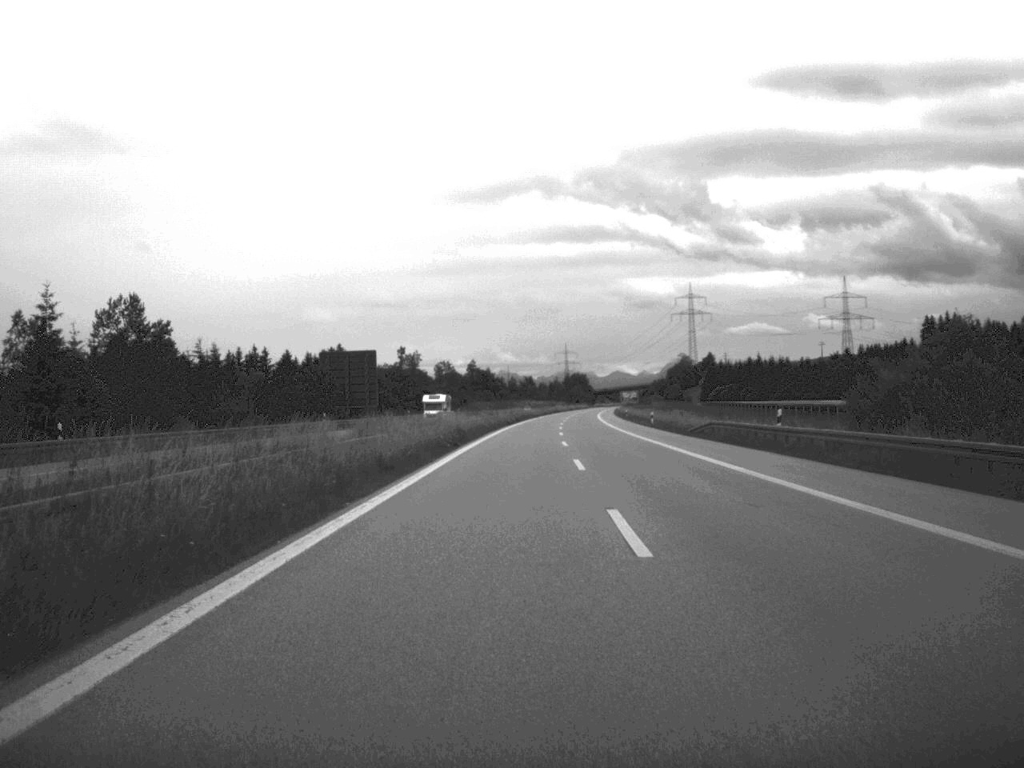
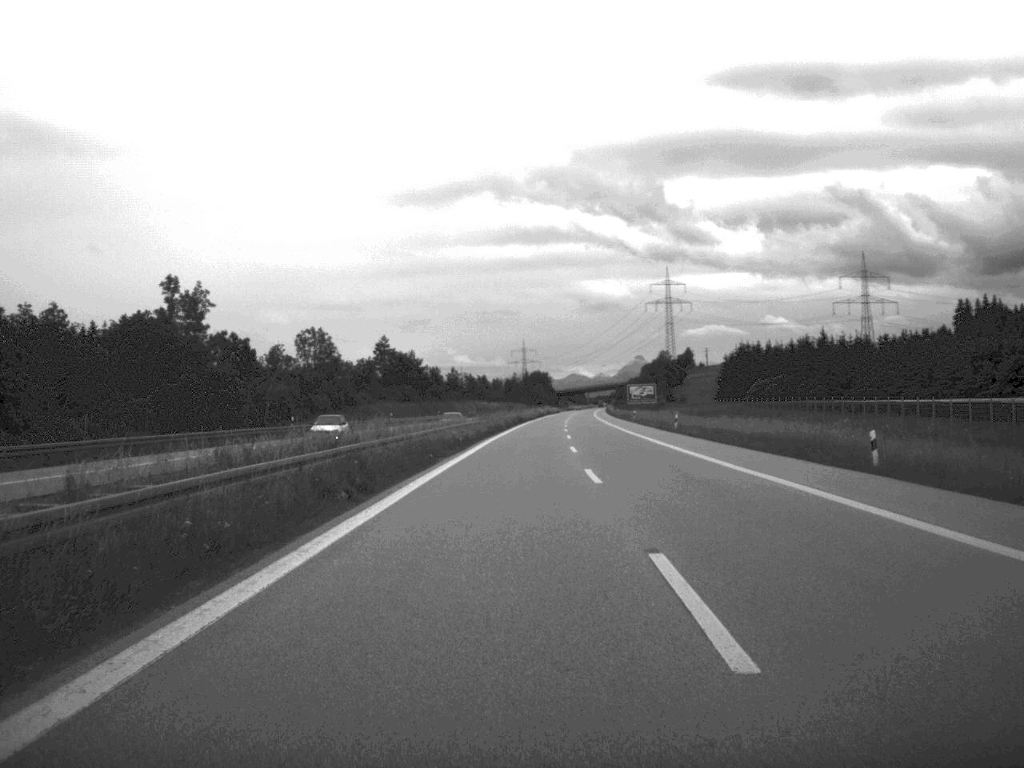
(+1.9, +111.7) m; +2°
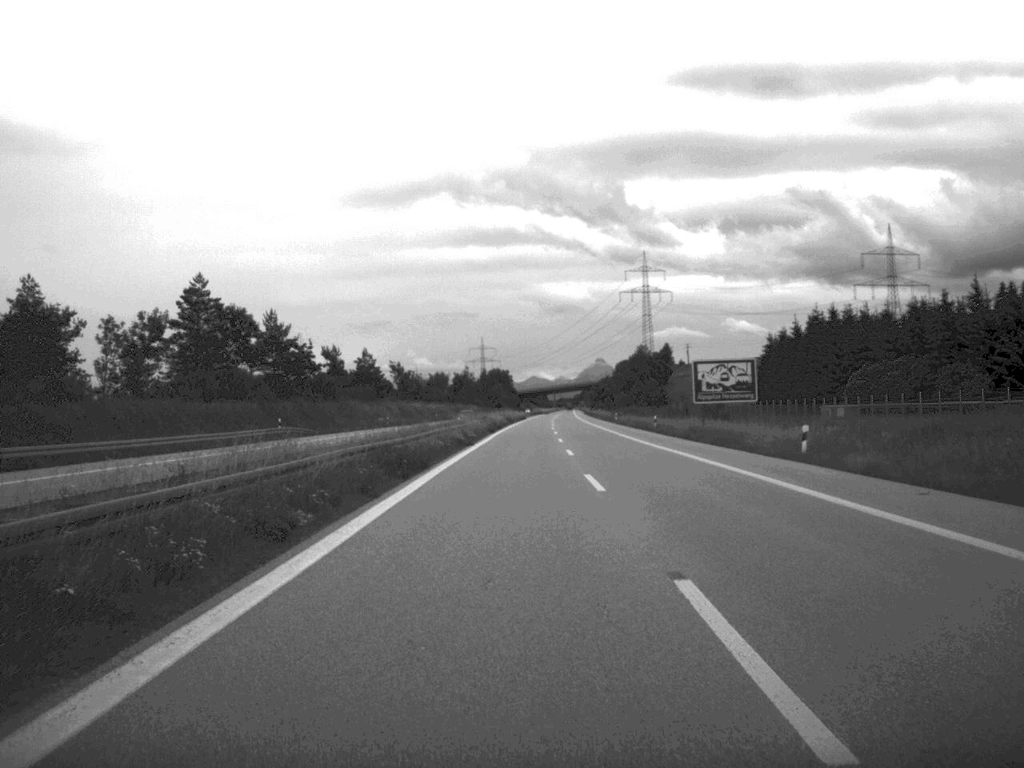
(+1.4, +90.6) m; +2°
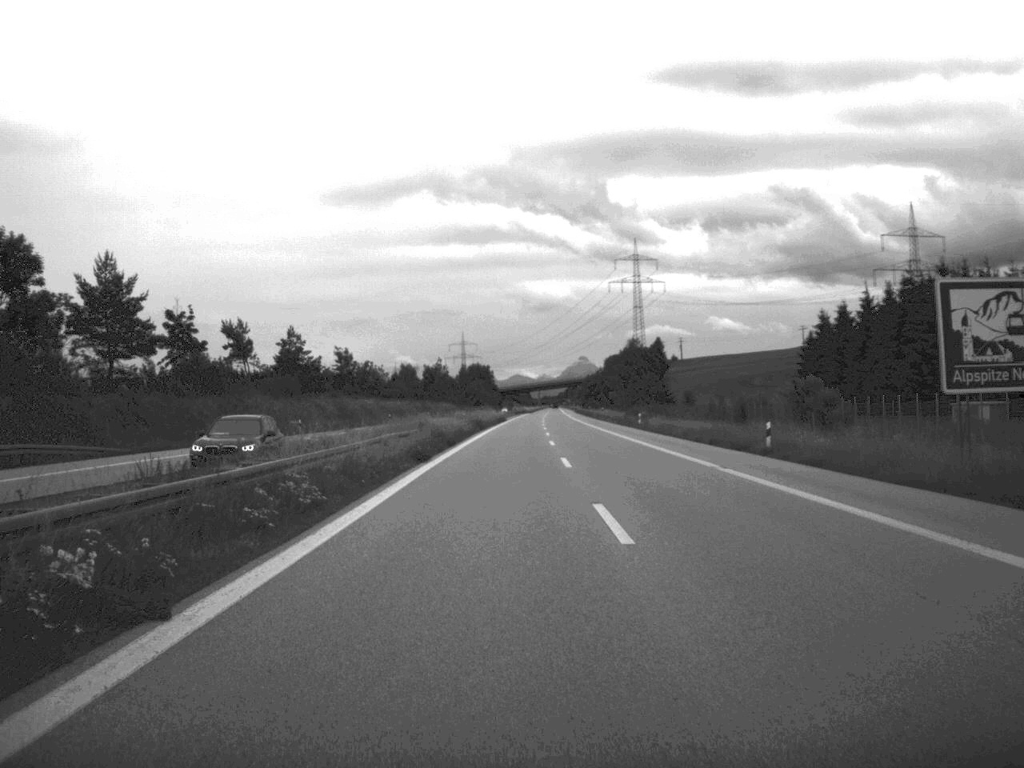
(+0.3, +44.4) m; +1°
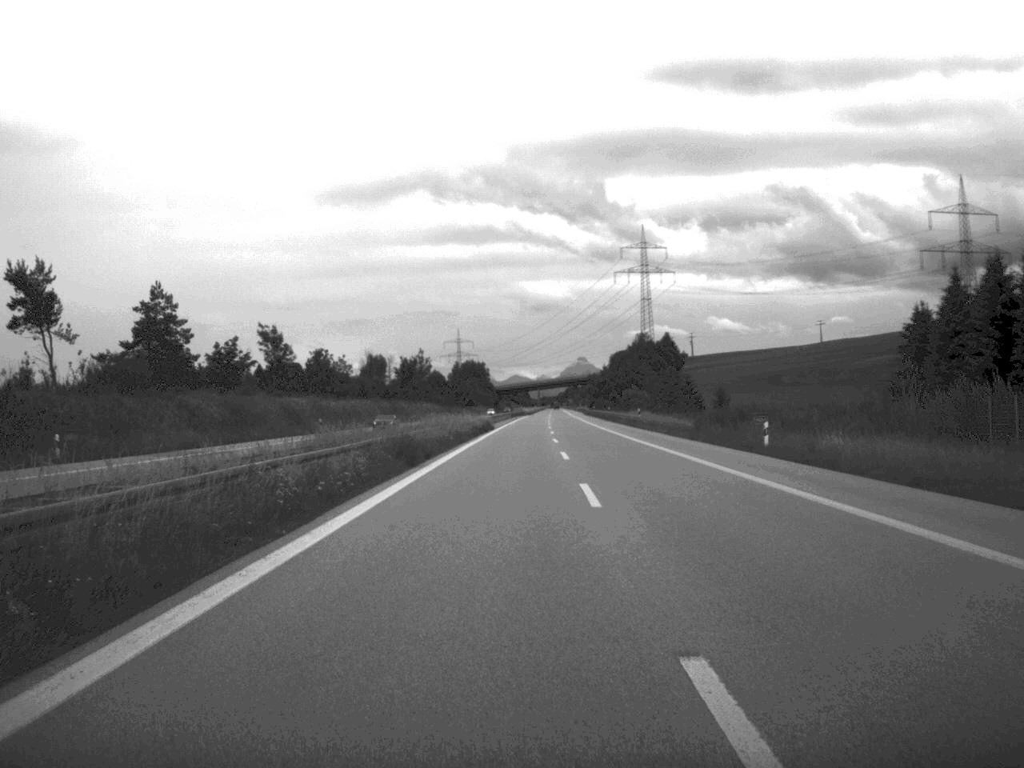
(0.0, +48.2) m; 0°
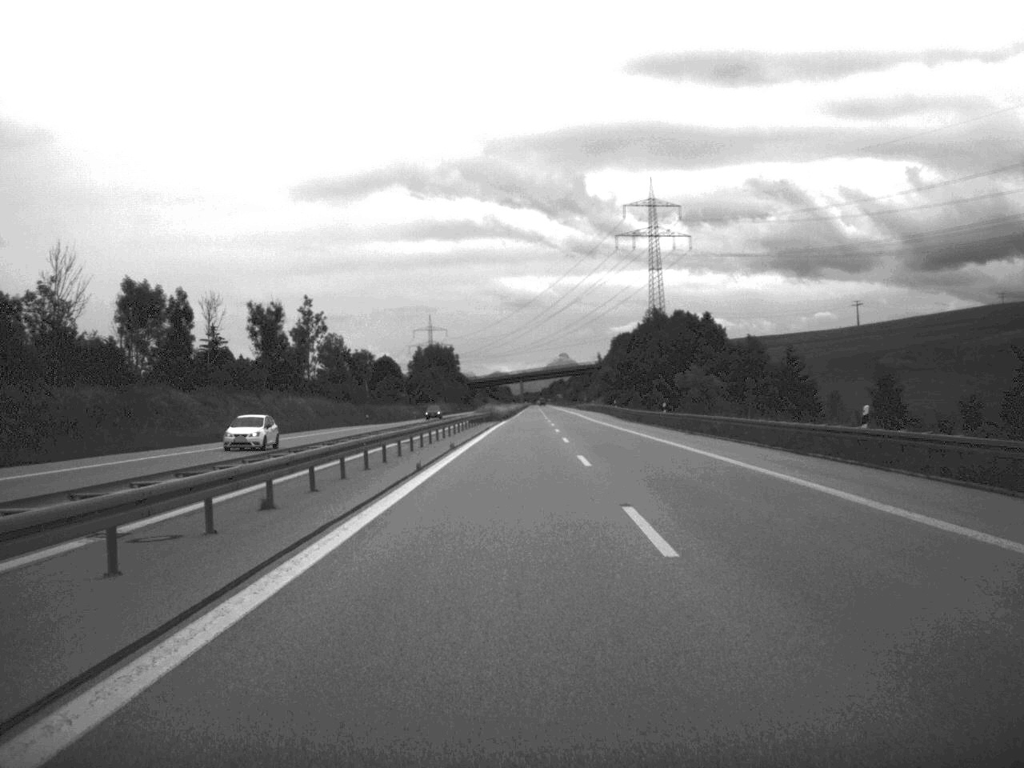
(+0.6, +113.2) m; +1°
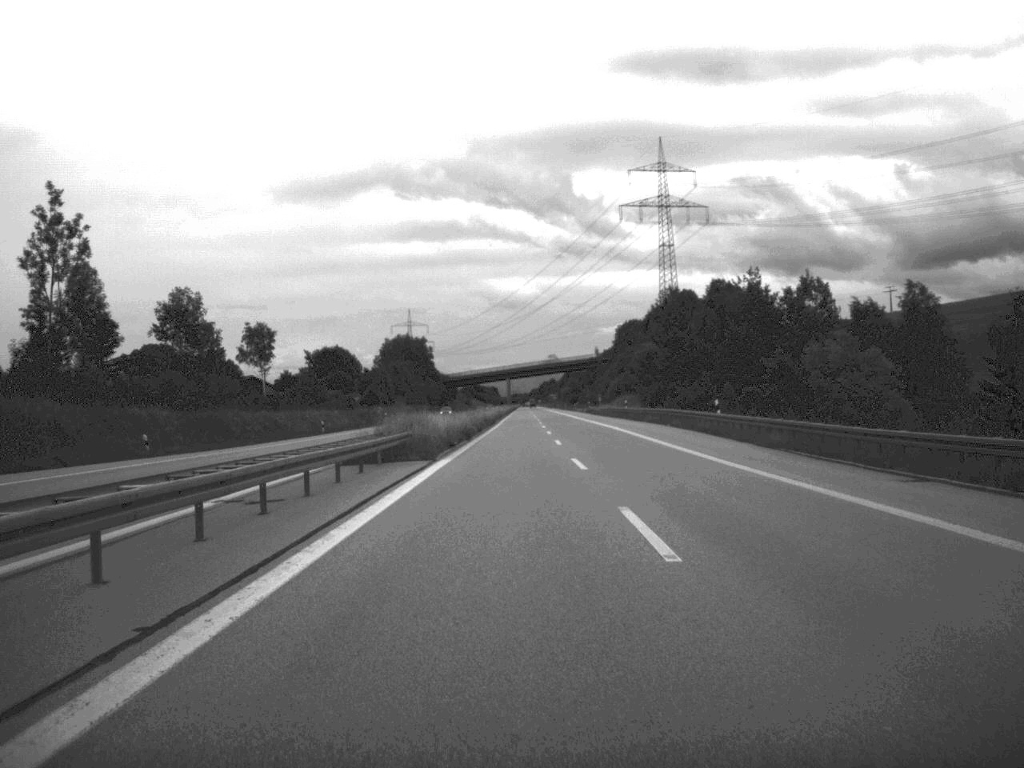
(+0.2, +71.5) m; 0°
